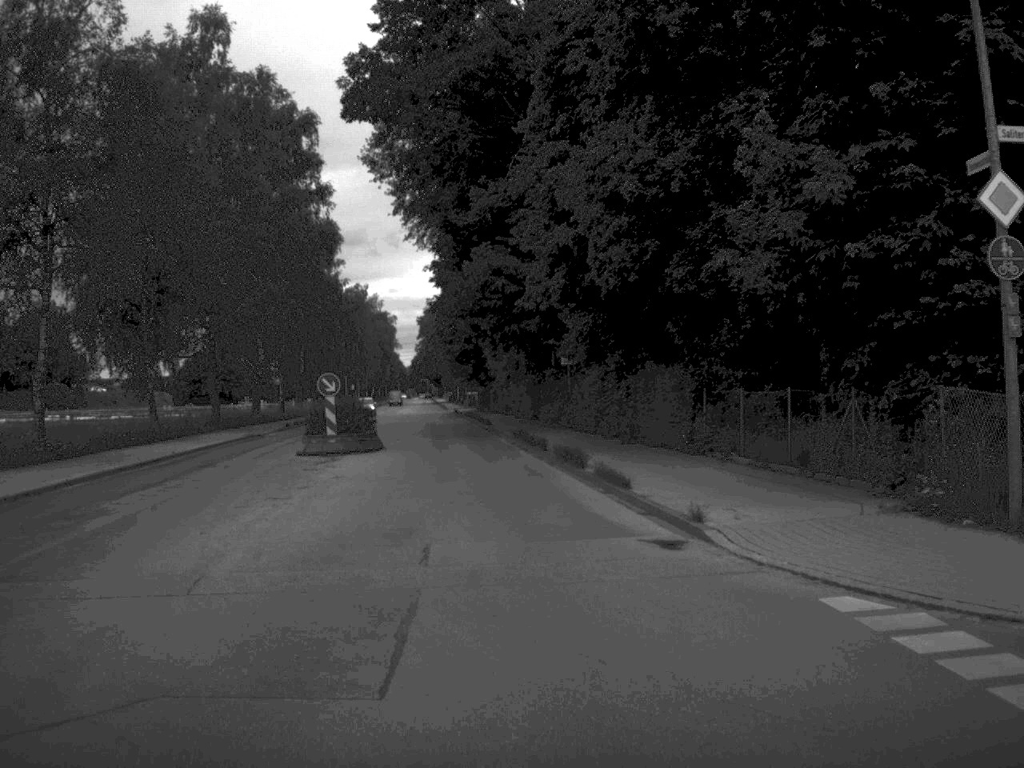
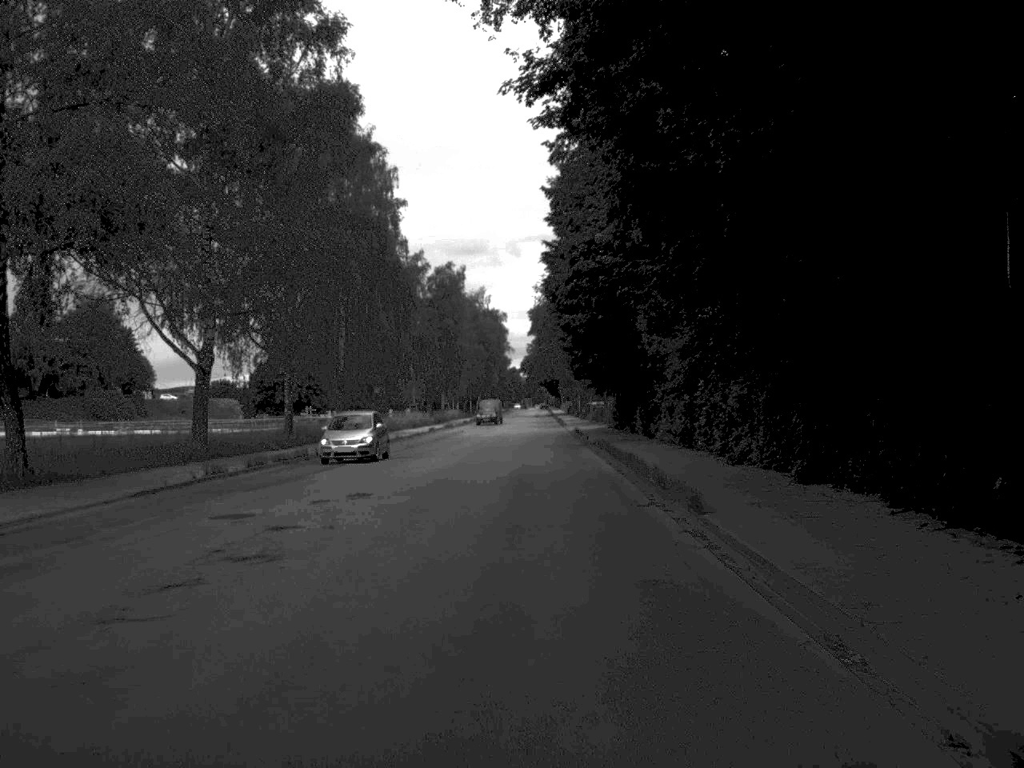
(-2.1, +37.0) m; -5°
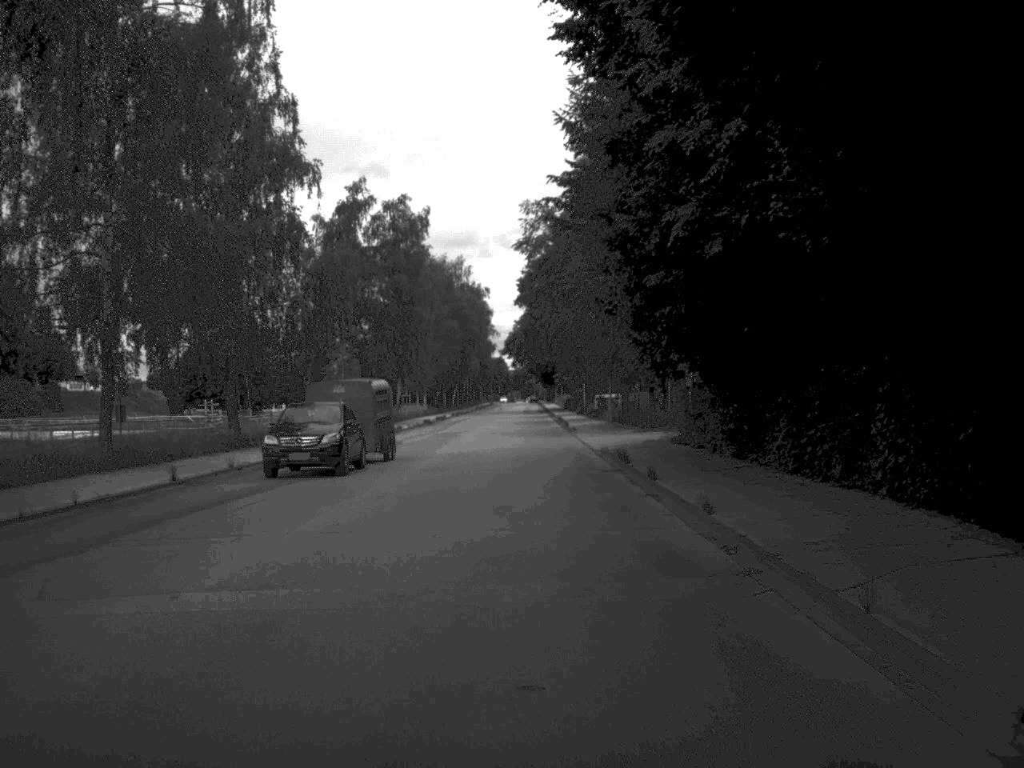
(+0.1, +38.1) m; 0°
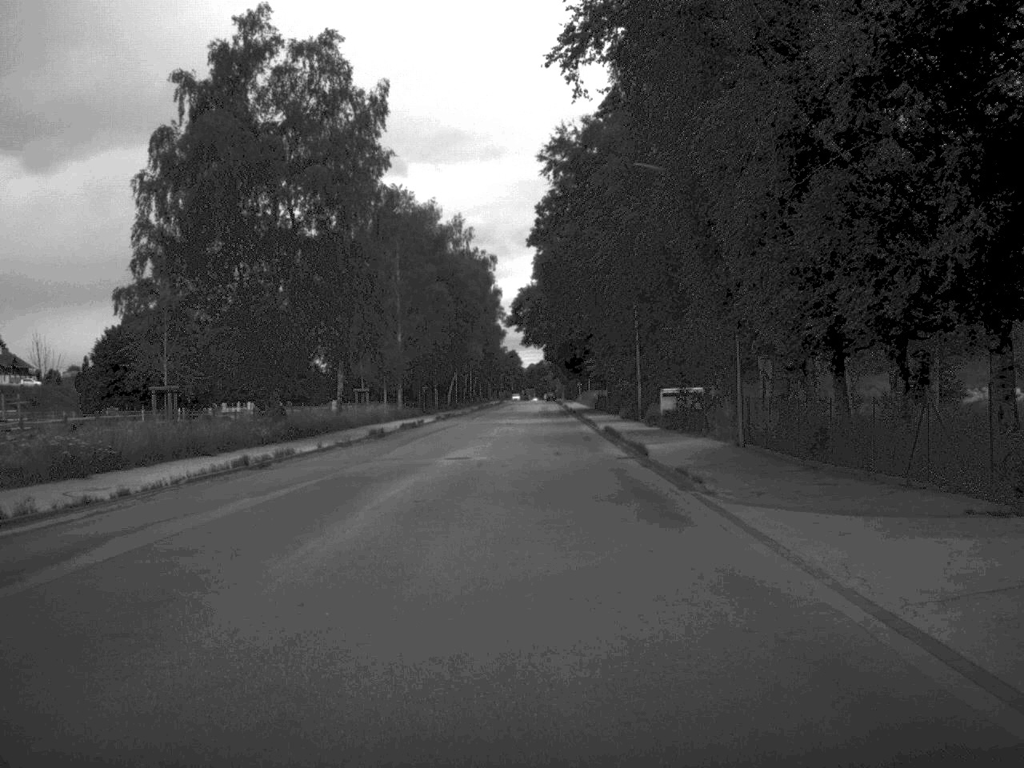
(-0.3, +40.1) m; -1°
